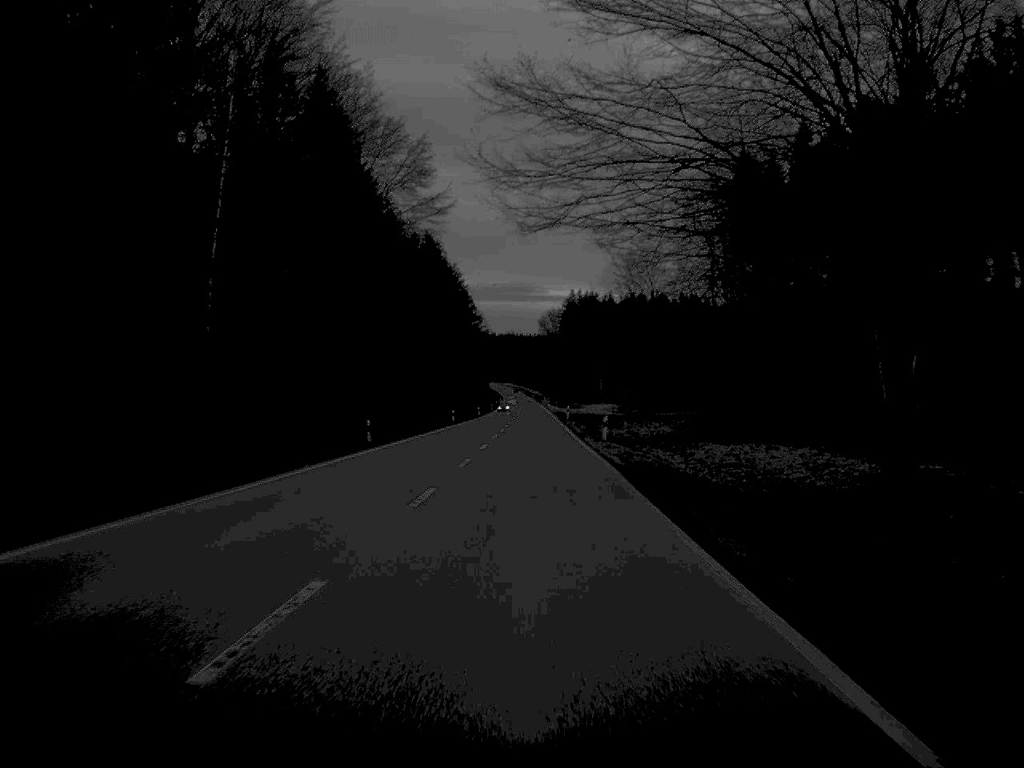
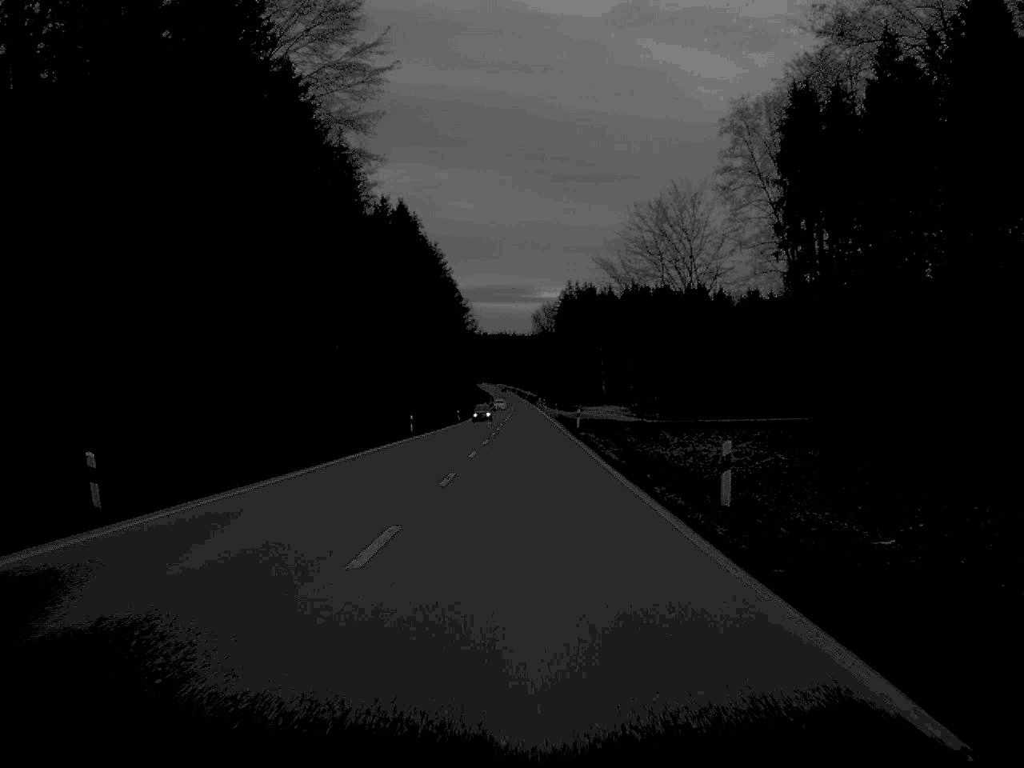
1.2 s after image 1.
(+0.1, +30.8) m; 0°
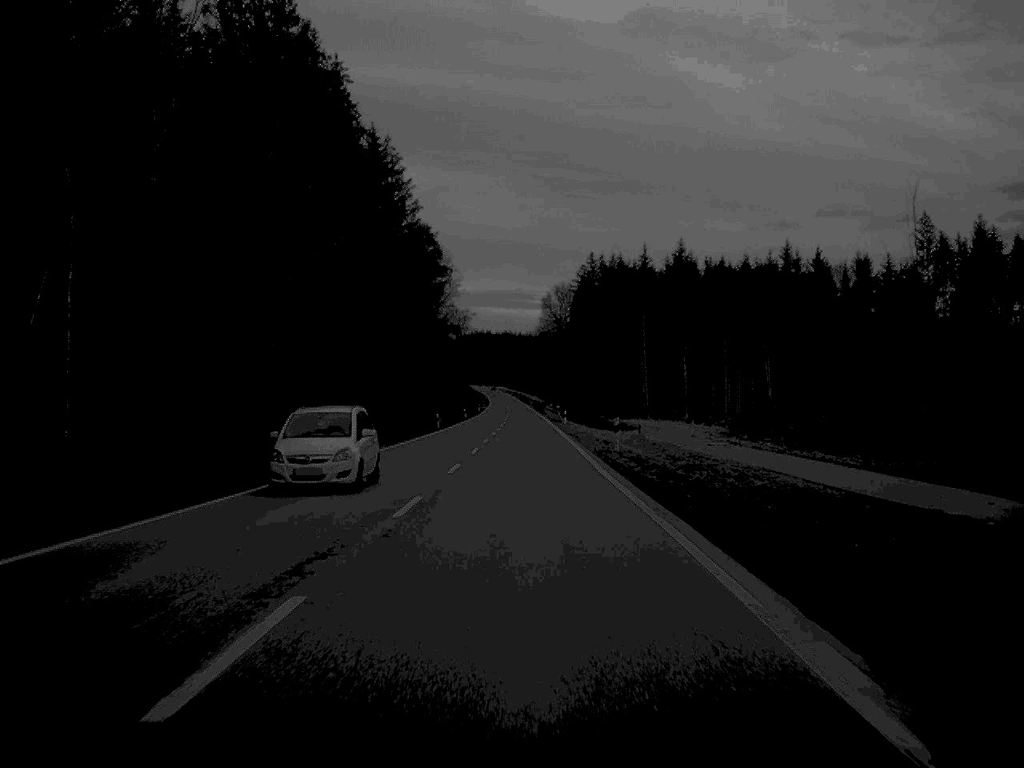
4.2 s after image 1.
(+0.3, +78.0) m; 0°
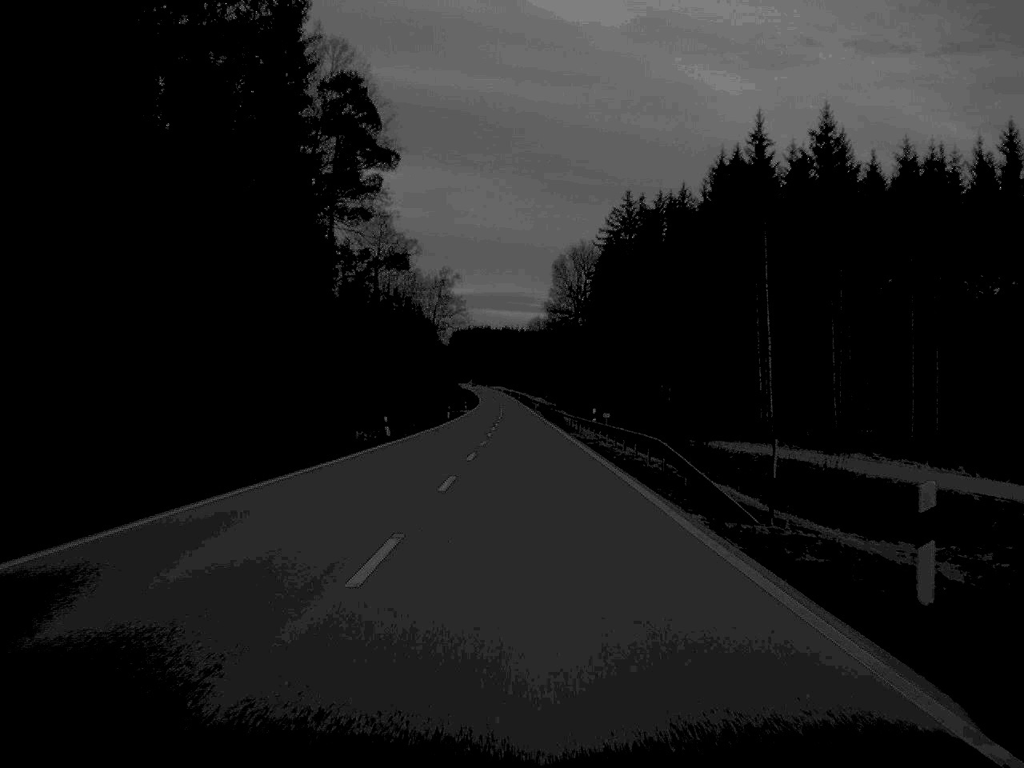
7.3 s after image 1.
(-0.1, +79.3) m; 0°
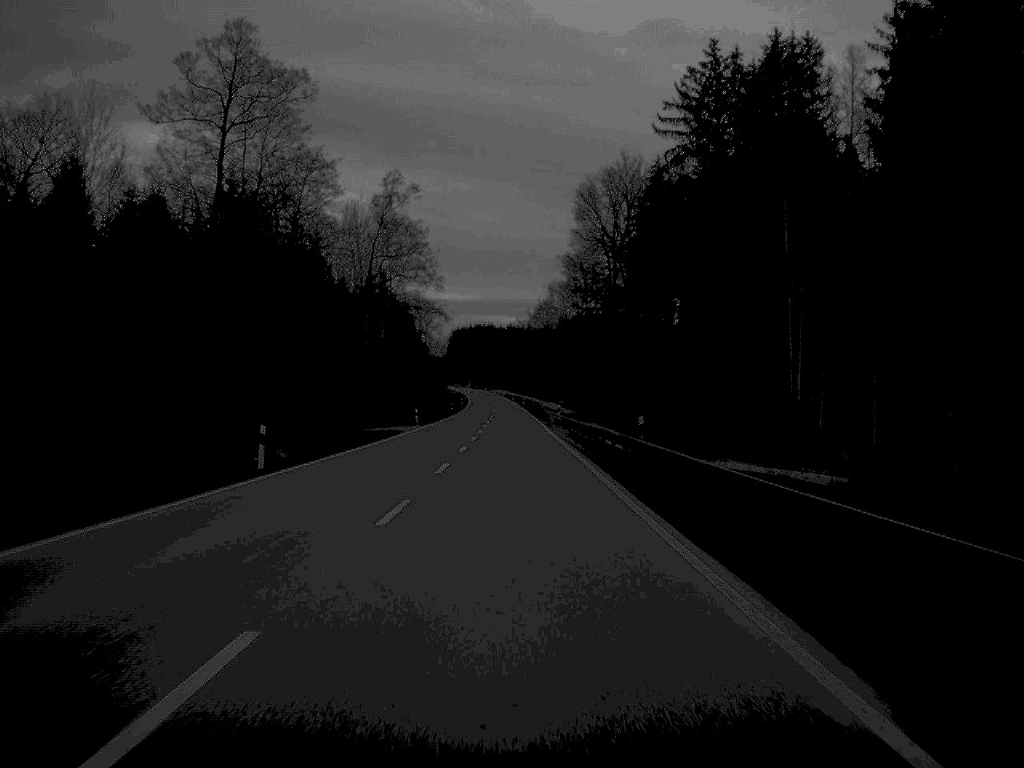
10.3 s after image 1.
(+0.1, +78.2) m; 0°
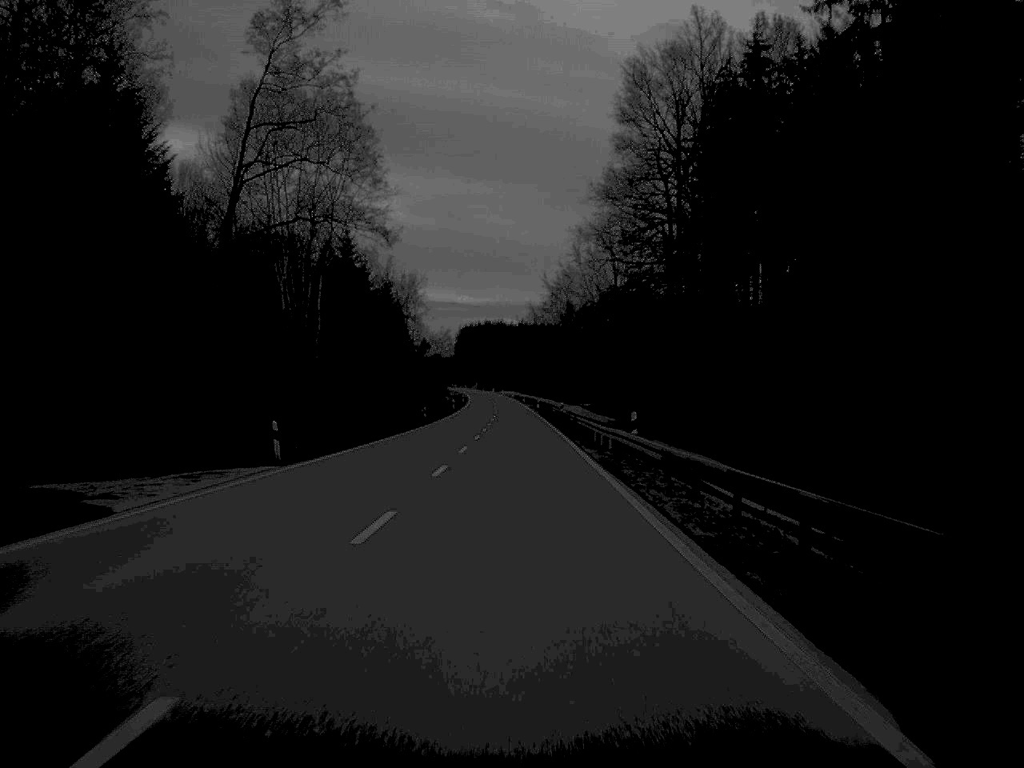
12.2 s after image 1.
(-0.2, +49.7) m; 0°
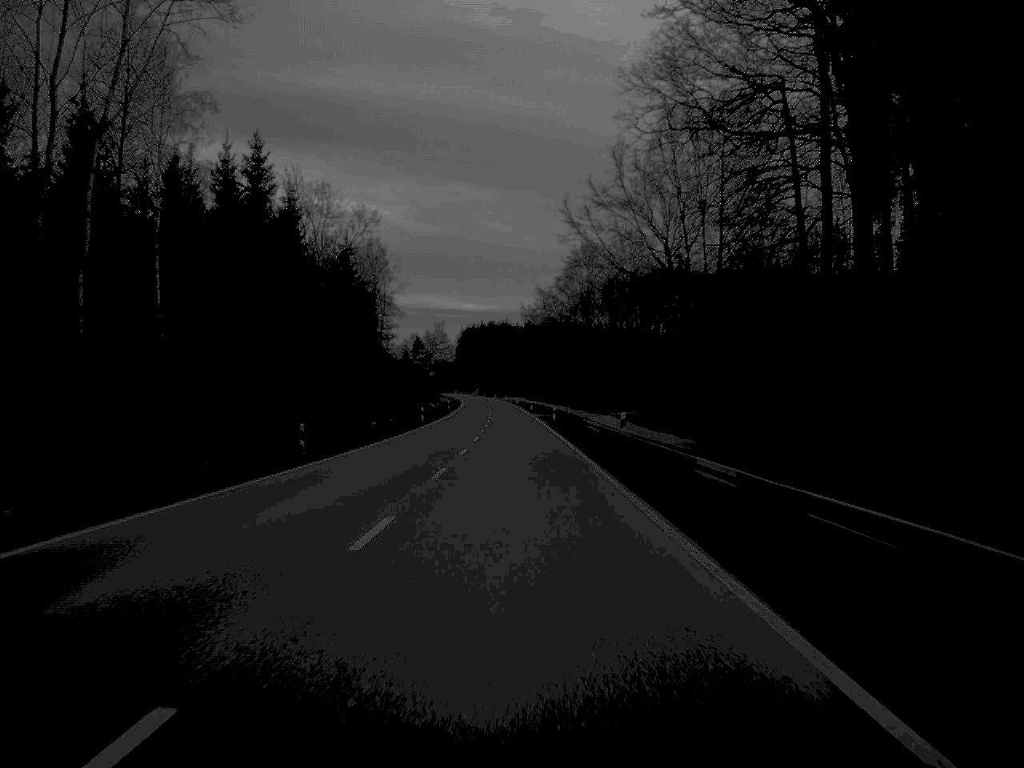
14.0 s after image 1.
(-0.1, +48.6) m; 0°
